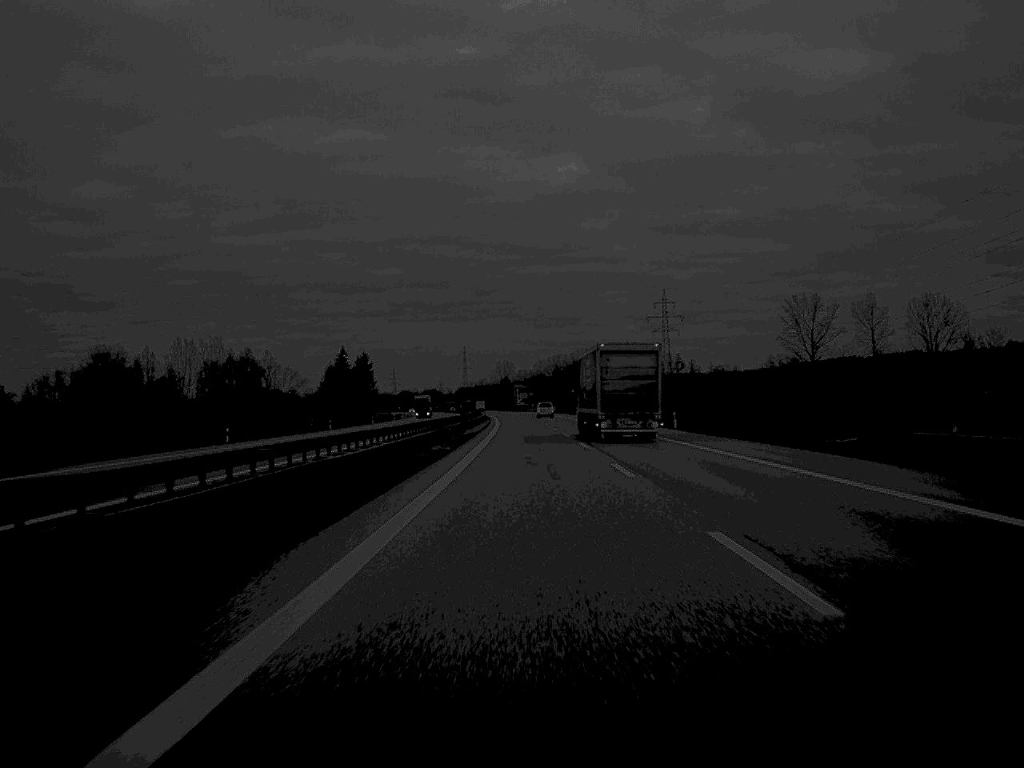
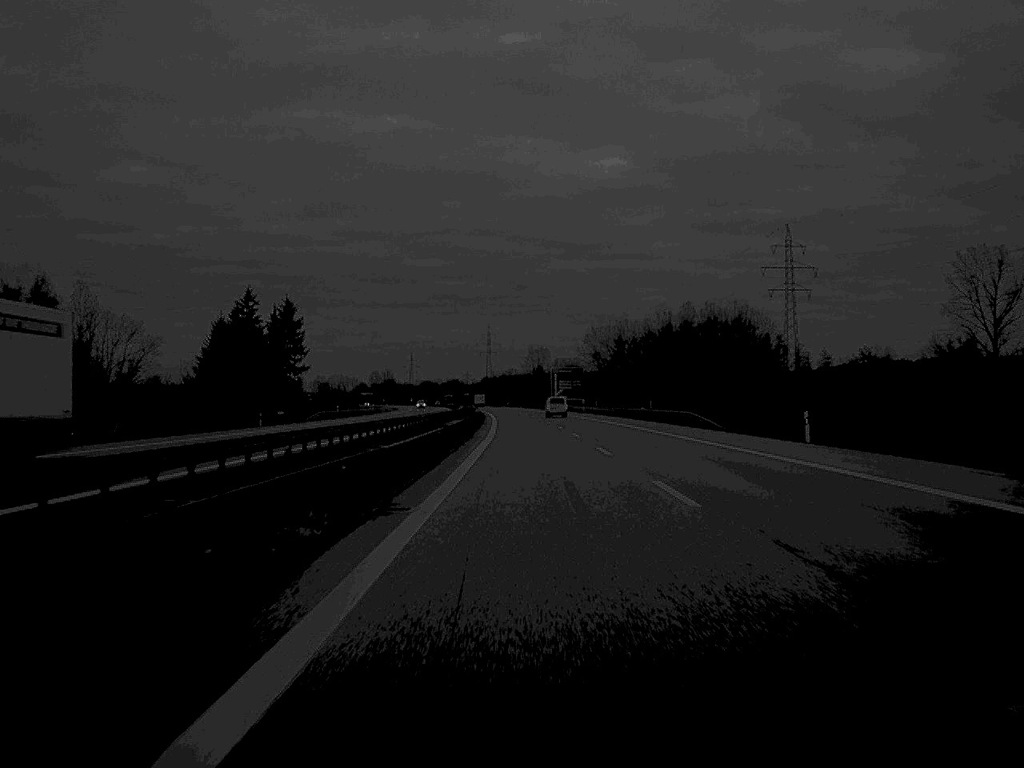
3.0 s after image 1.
(-1.8, +134.0) m; -2°
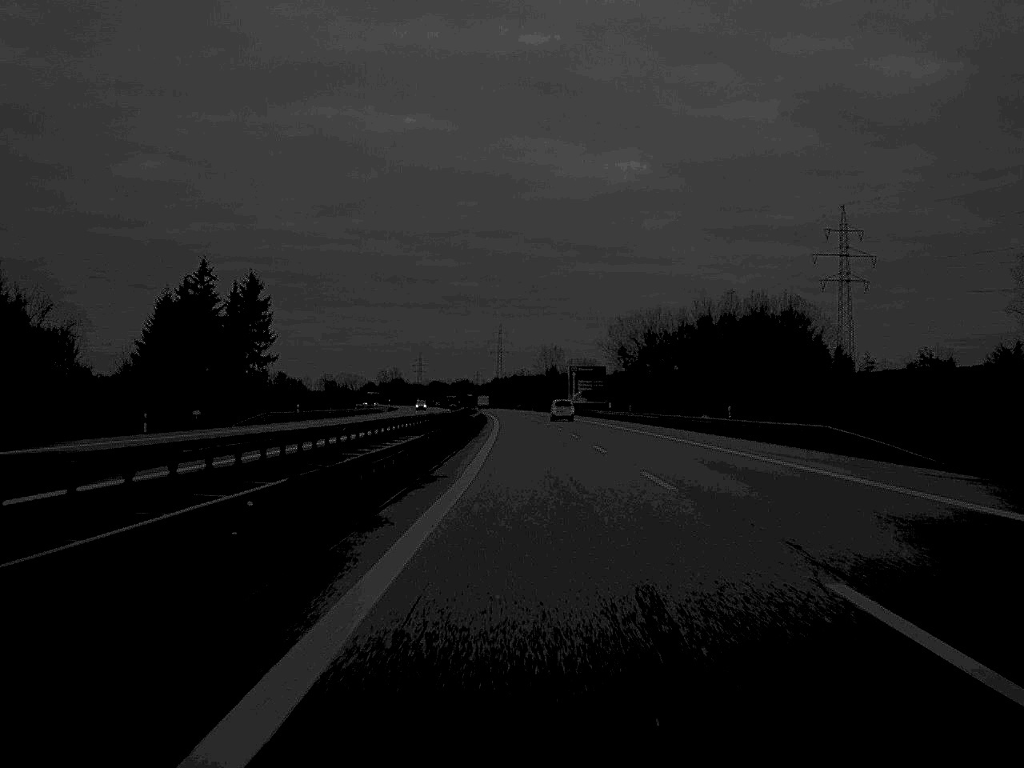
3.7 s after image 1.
(-0.2, +31.7) m; -1°
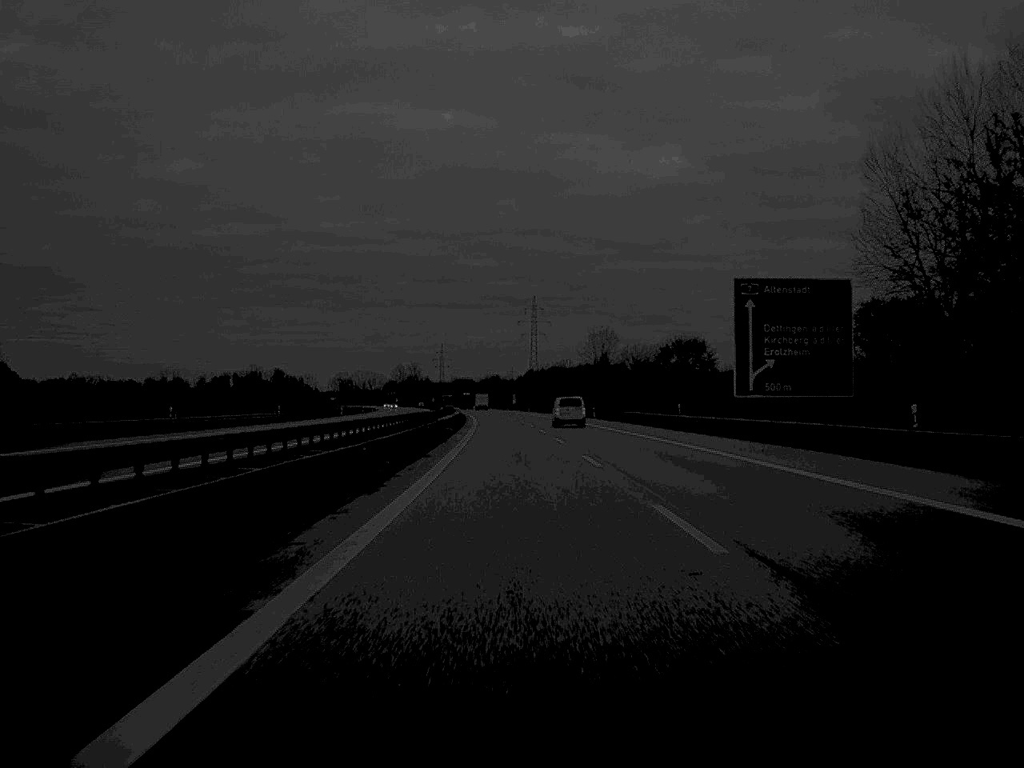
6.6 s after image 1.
(-1.6, +134.4) m; -2°
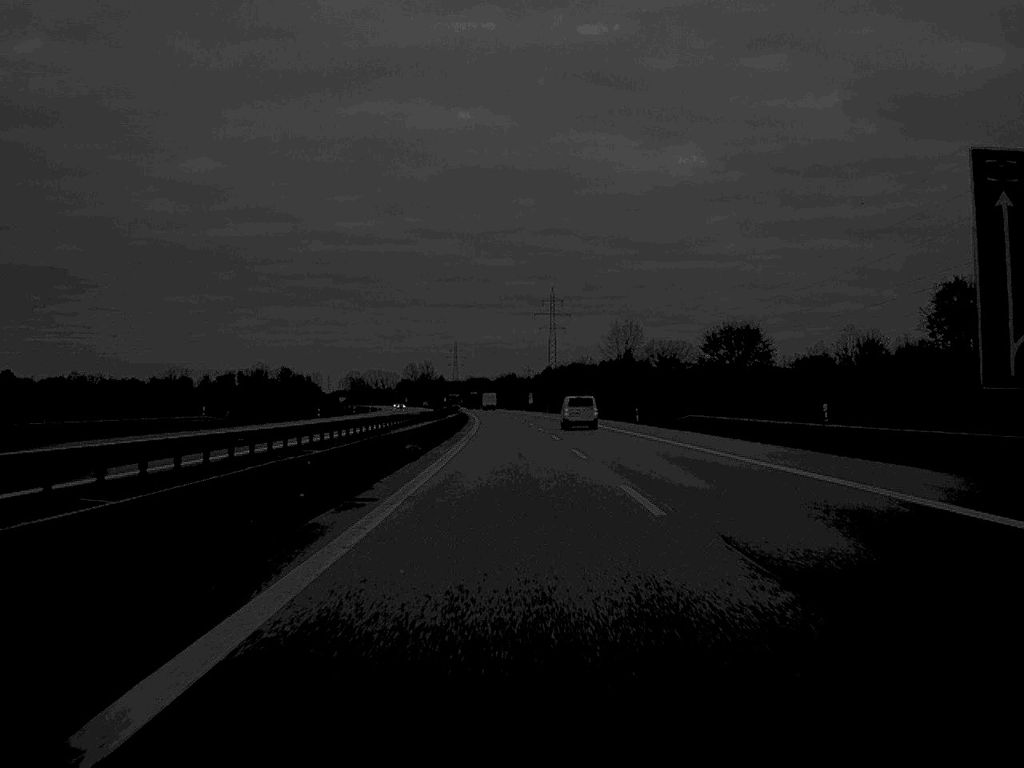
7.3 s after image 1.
(-0.2, +31.7) m; -1°
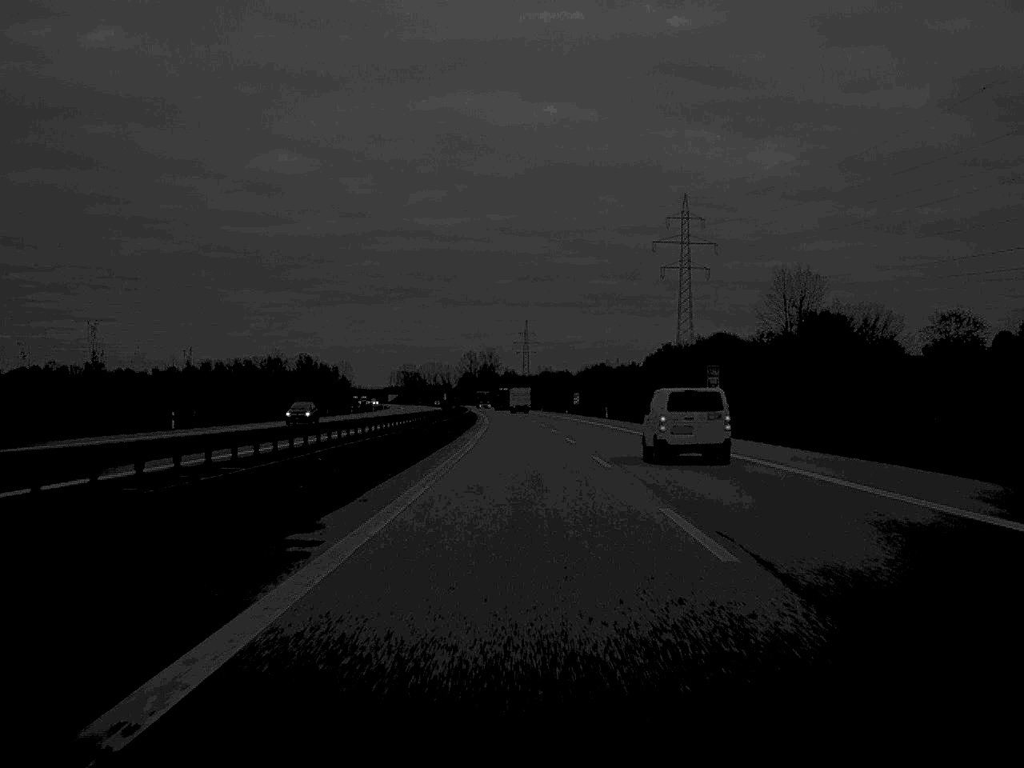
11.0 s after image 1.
(-5.2, +166.2) m; -4°
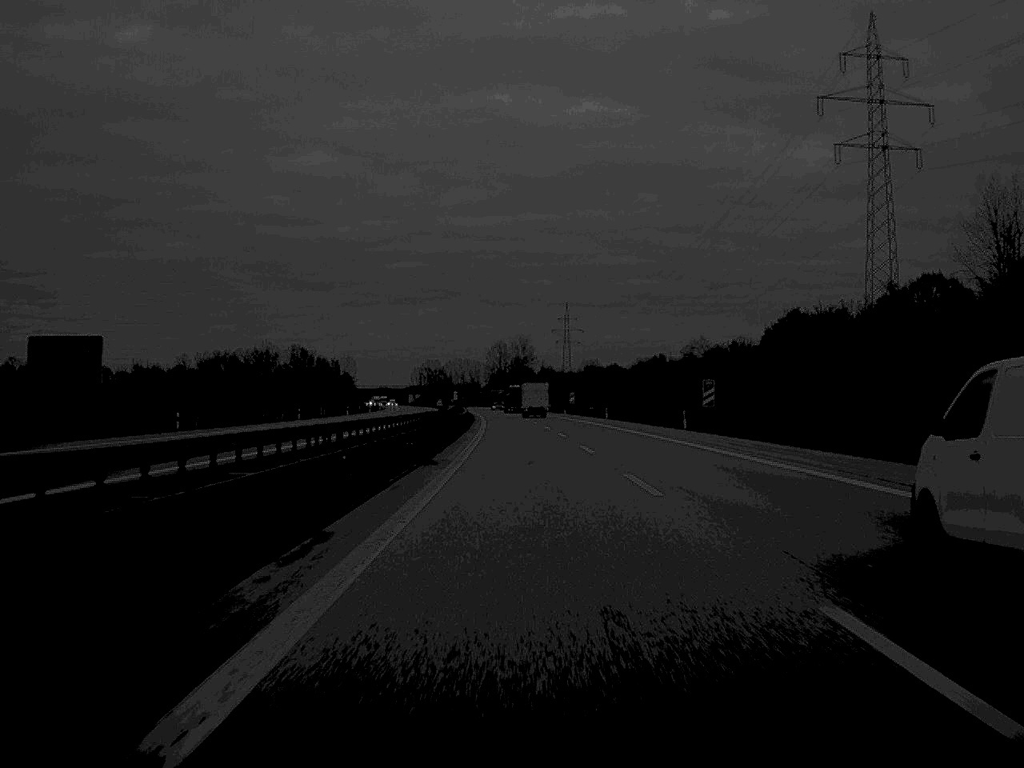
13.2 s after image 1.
(-1.5, +98.2) m; -2°
